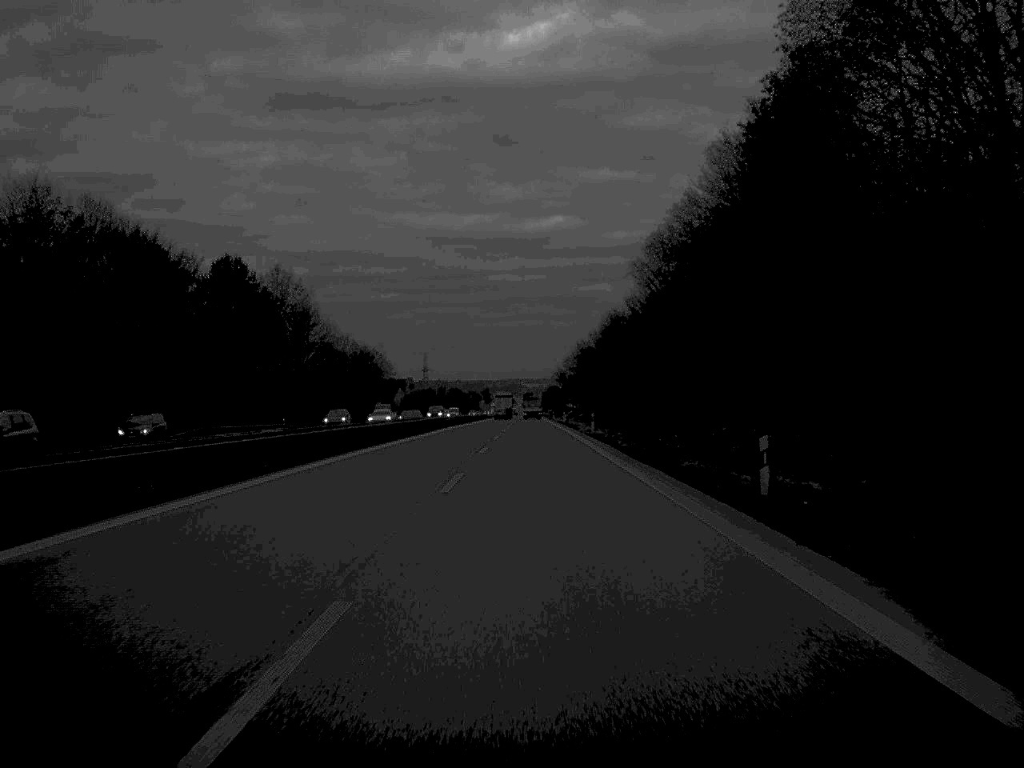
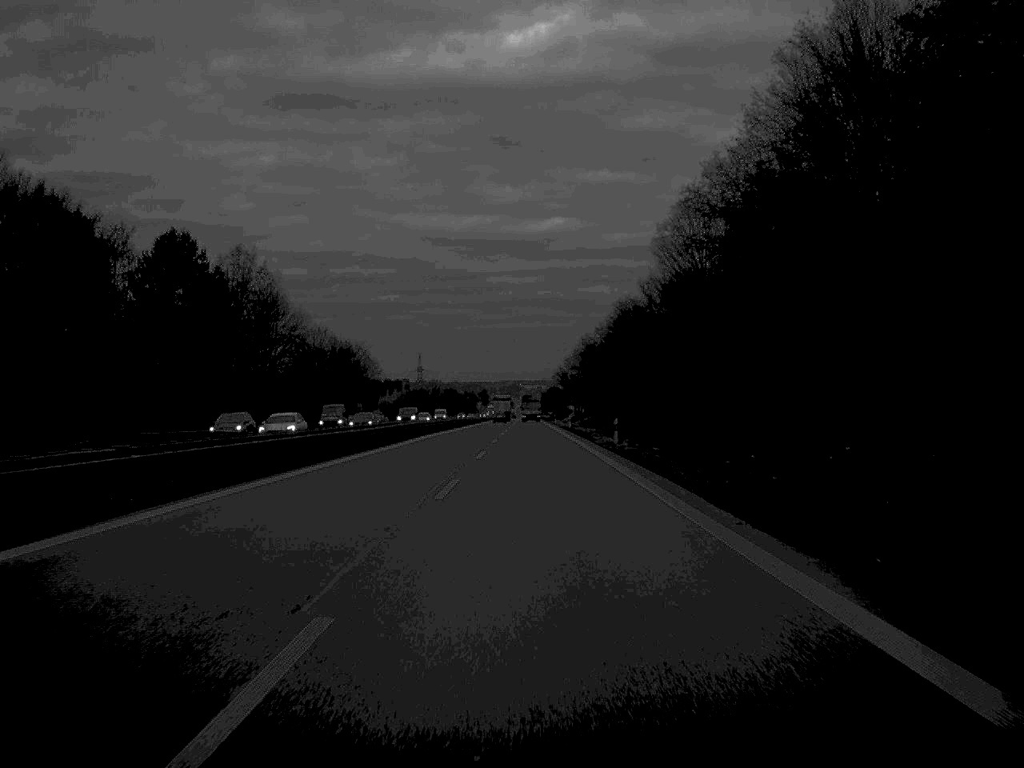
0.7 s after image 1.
(0.0, +18.8) m; 0°
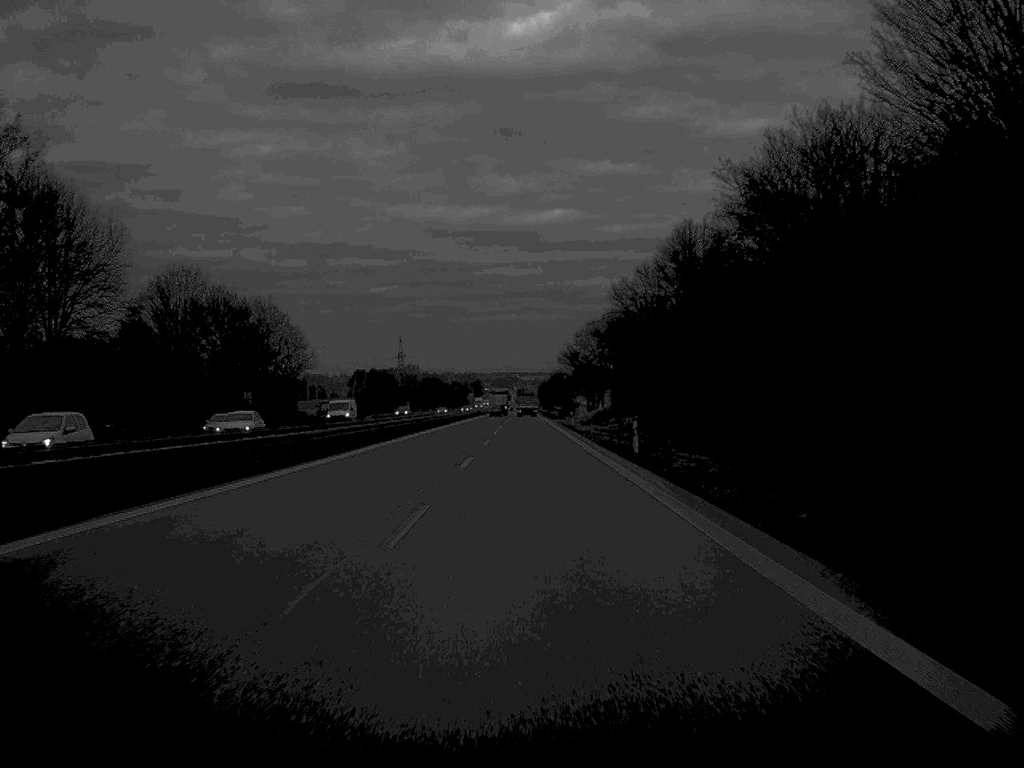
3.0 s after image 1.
(0.0, +60.8) m; 0°
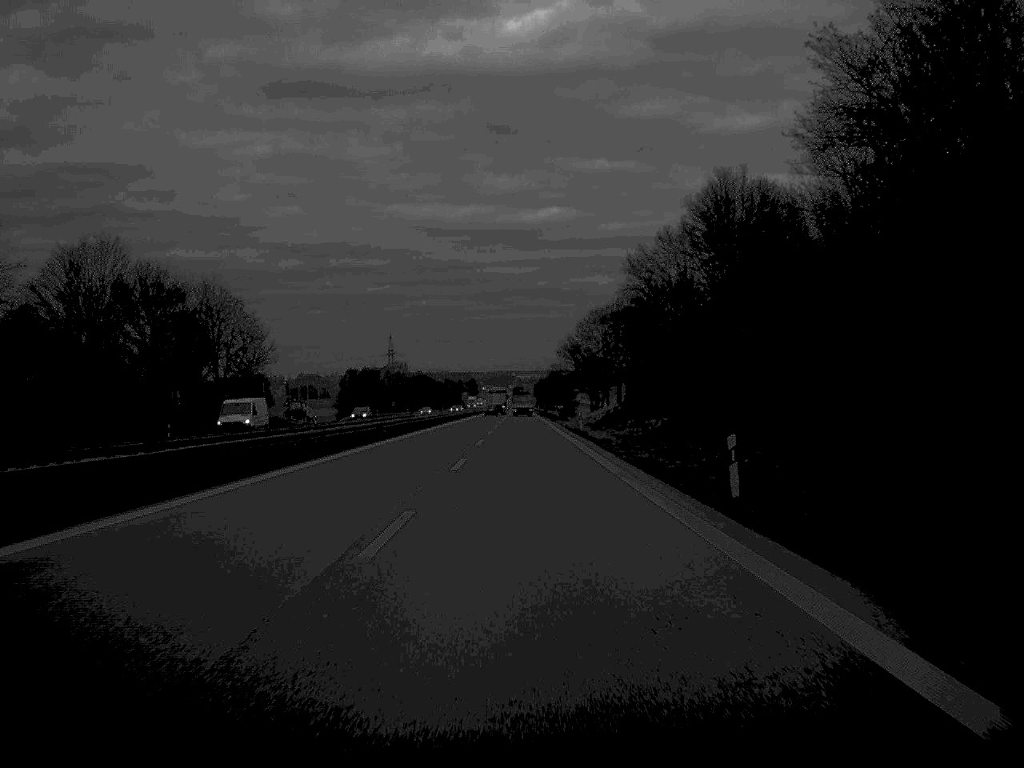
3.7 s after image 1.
(0.0, +18.8) m; 0°
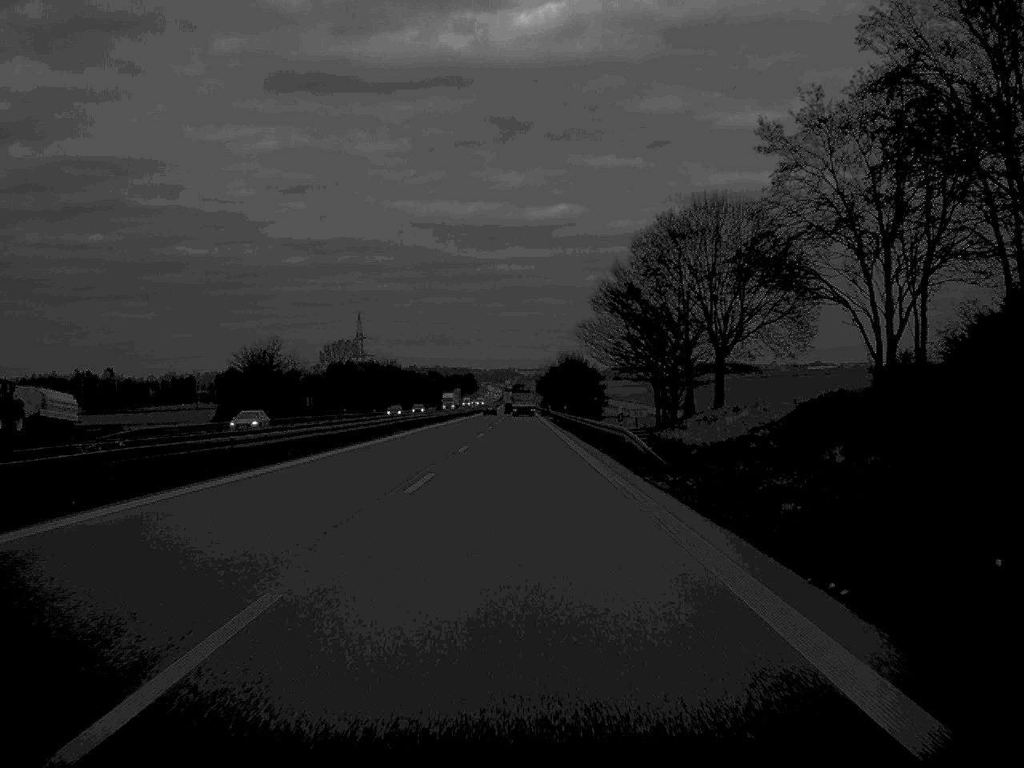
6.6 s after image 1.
(-0.1, +79.5) m; 0°
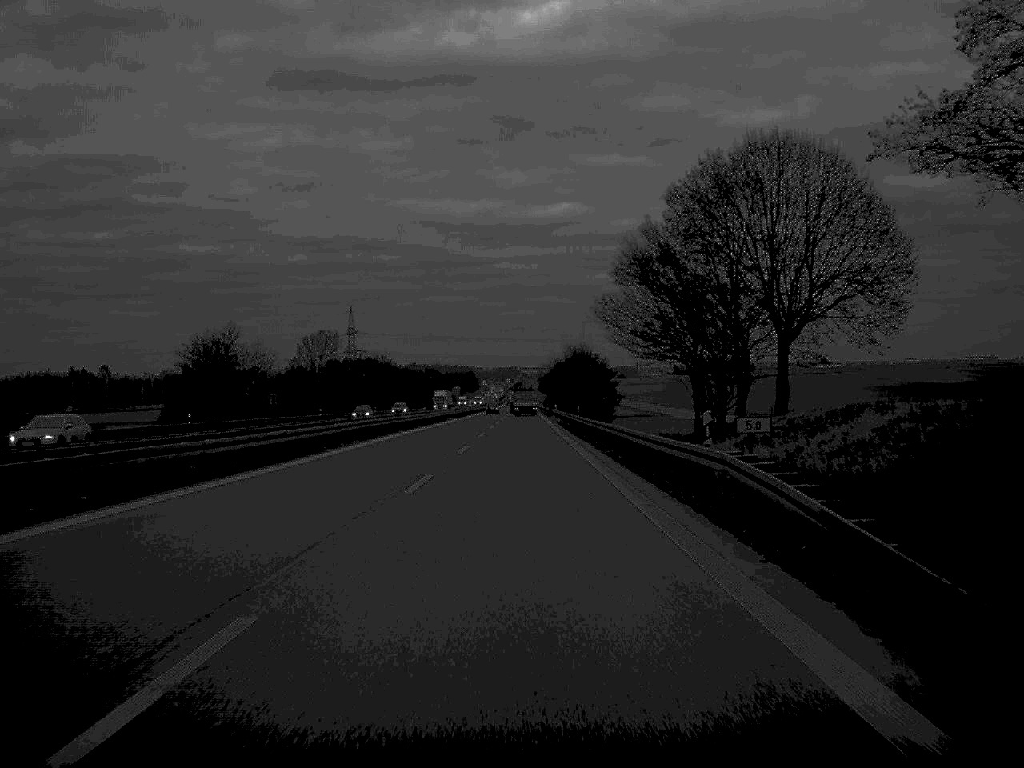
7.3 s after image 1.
(0.0, +18.7) m; 0°
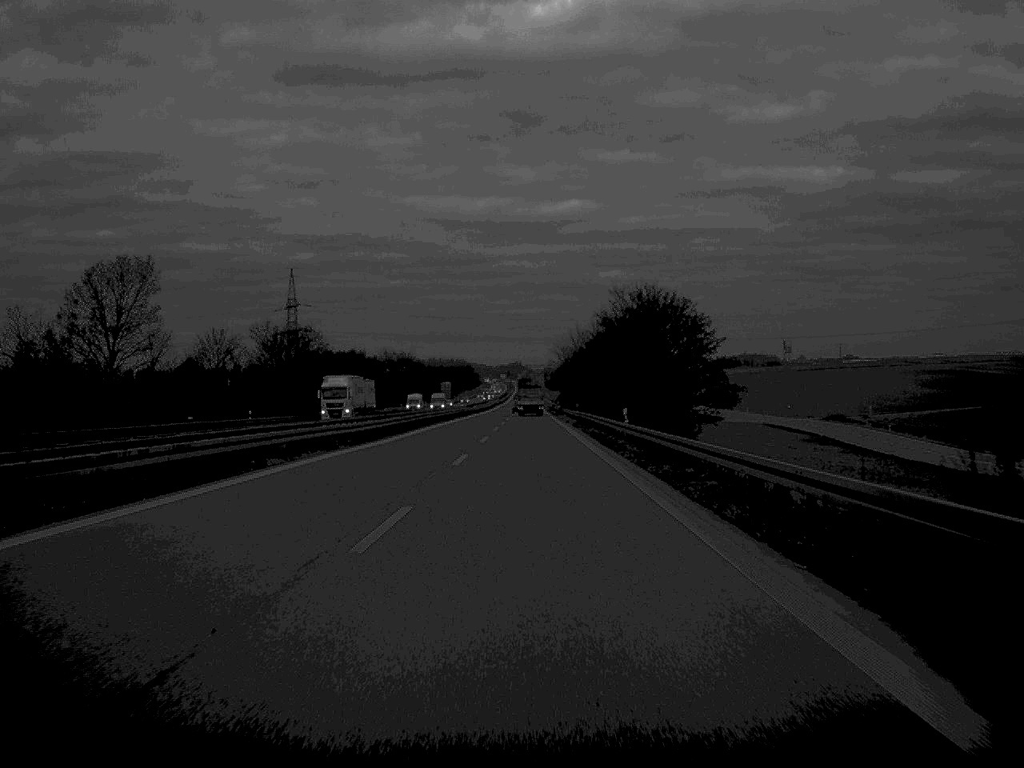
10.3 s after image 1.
(-0.3, +79.4) m; 0°
